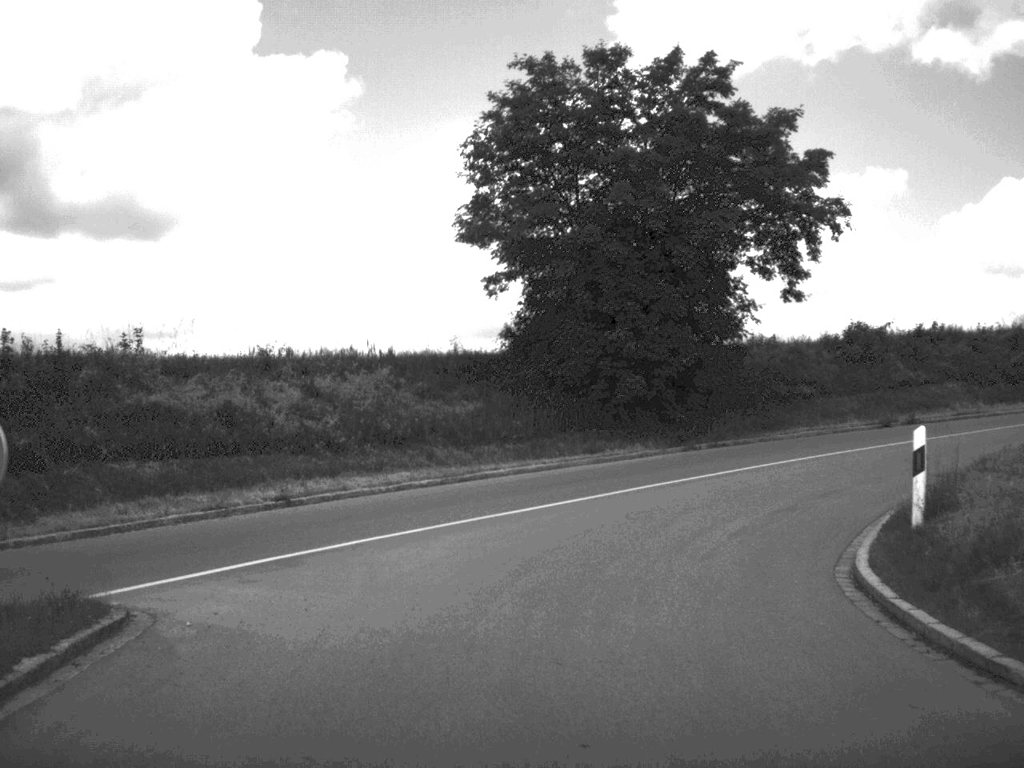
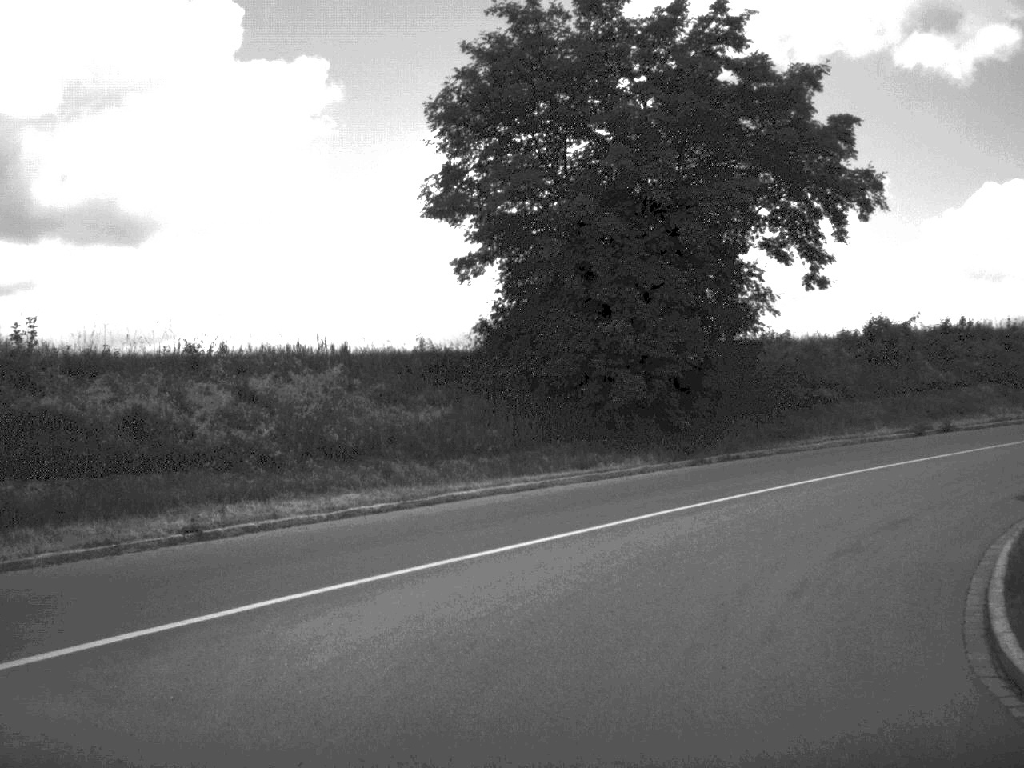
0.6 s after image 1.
(0.0, +4.0) m; +1°
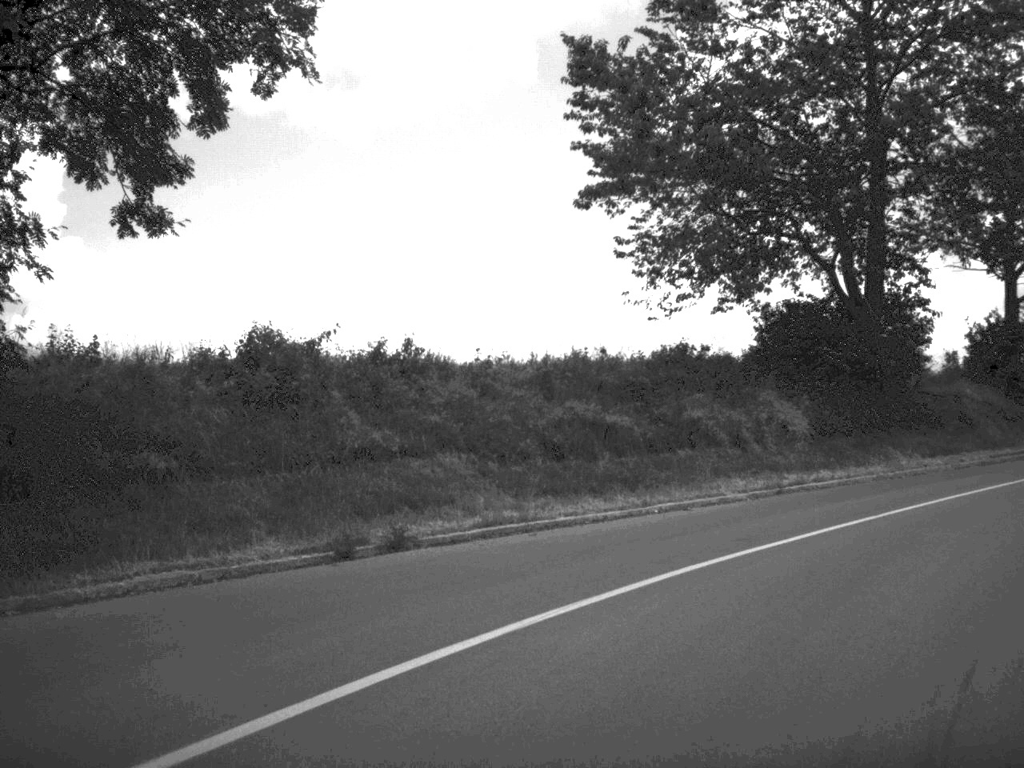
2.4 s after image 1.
(+2.8, +13.0) m; +28°
